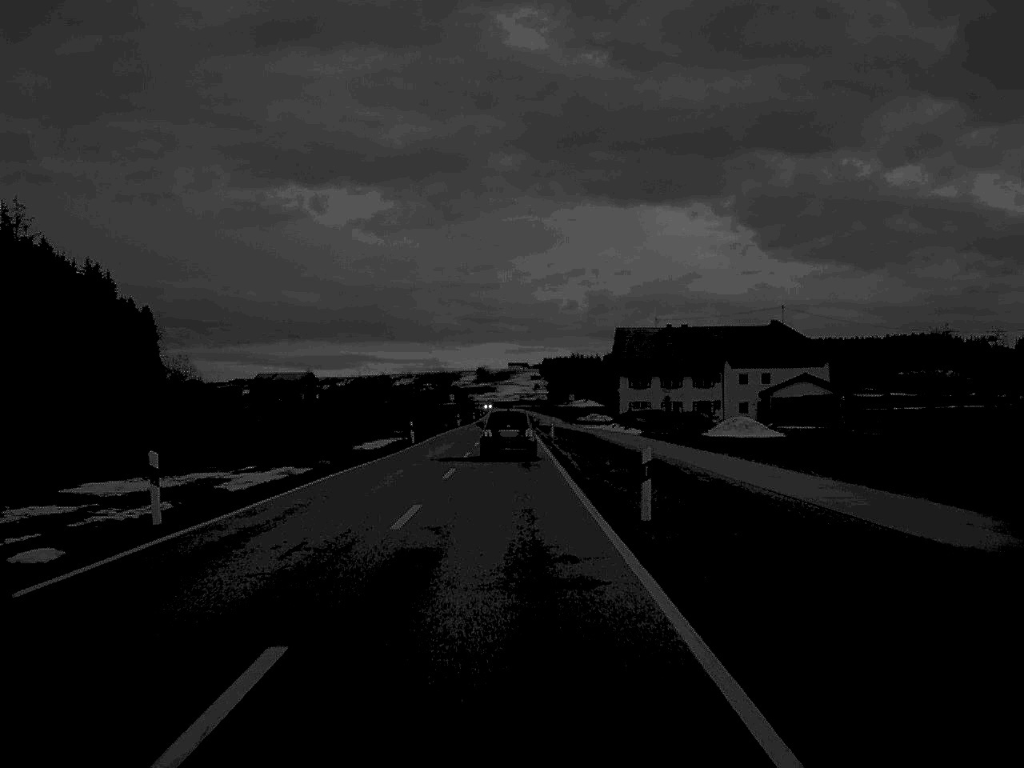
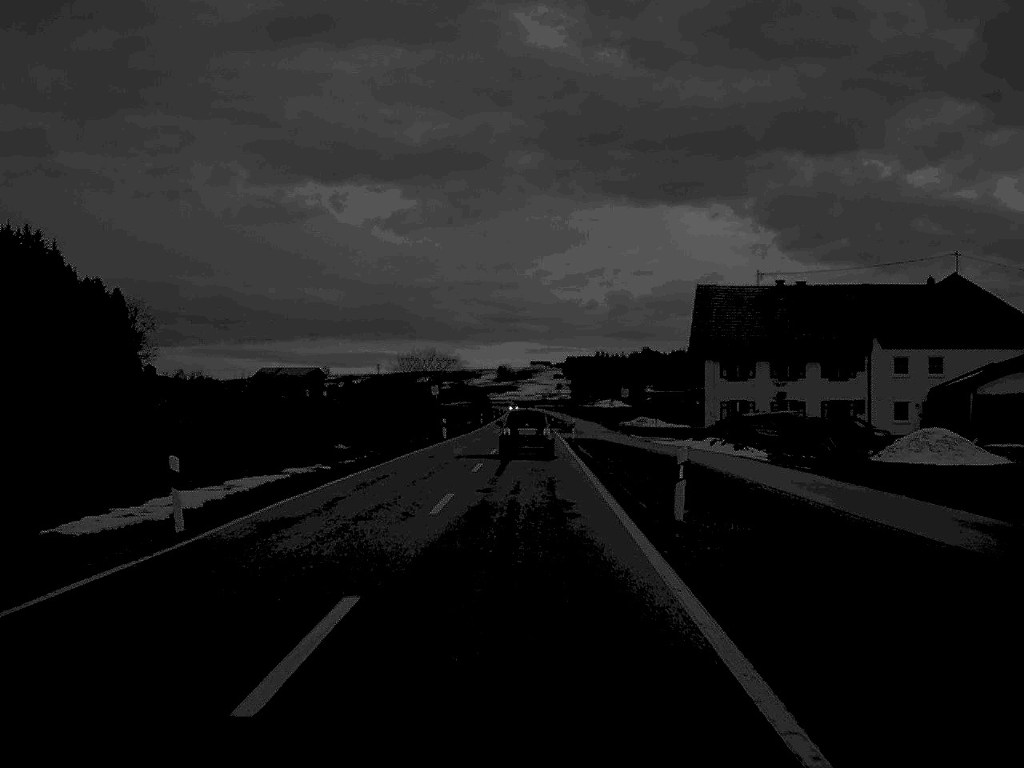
(-0.4, +45.3) m; -1°
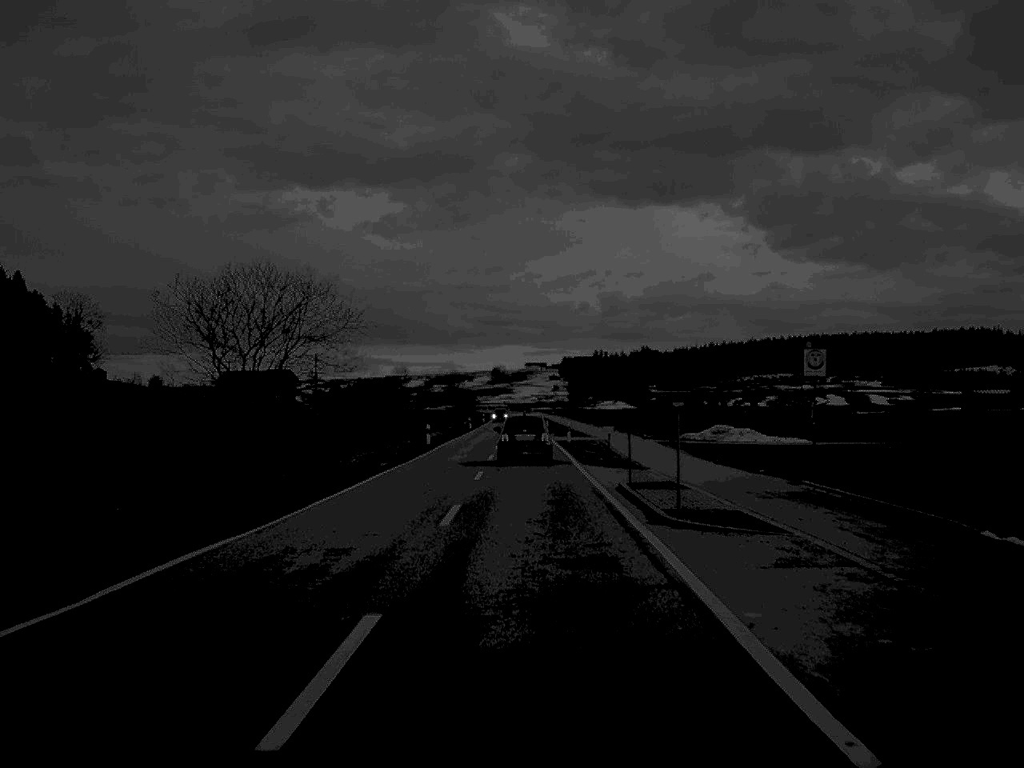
(+0.3, +59.7) m; 0°
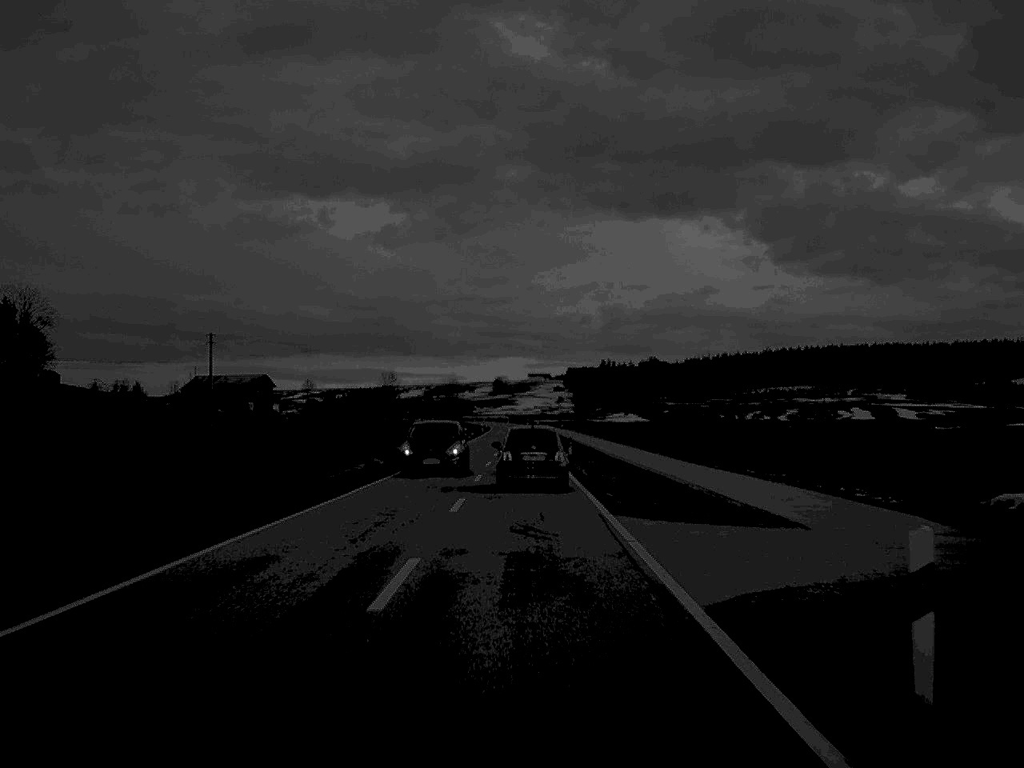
(0.0, +55.2) m; 0°
